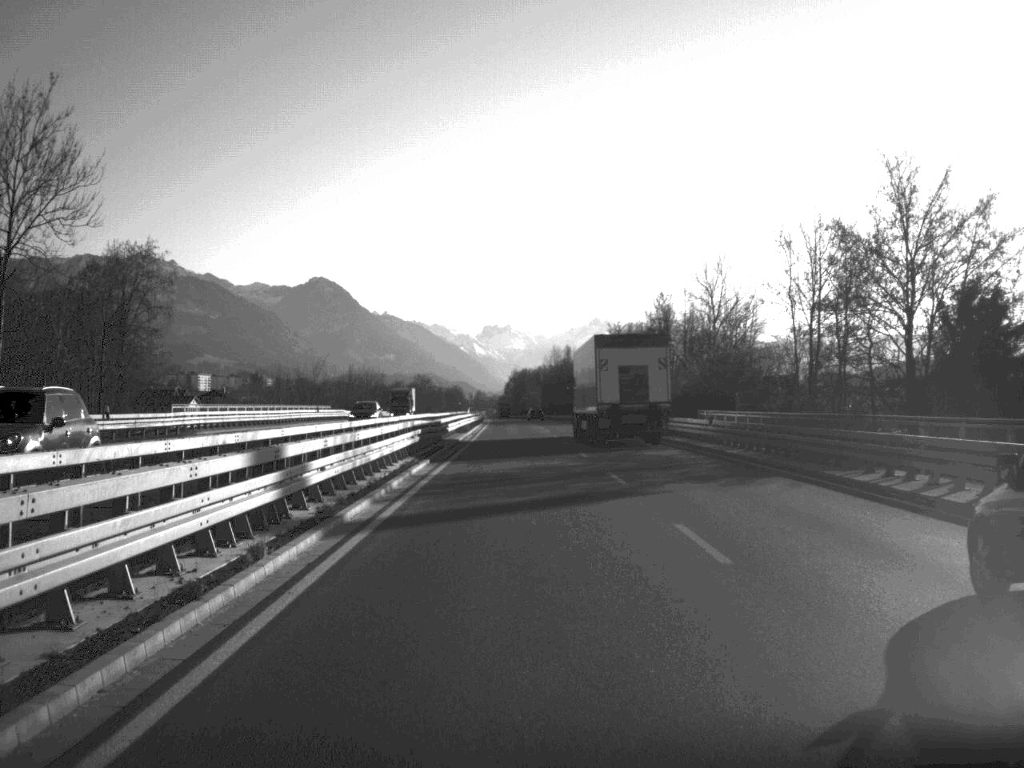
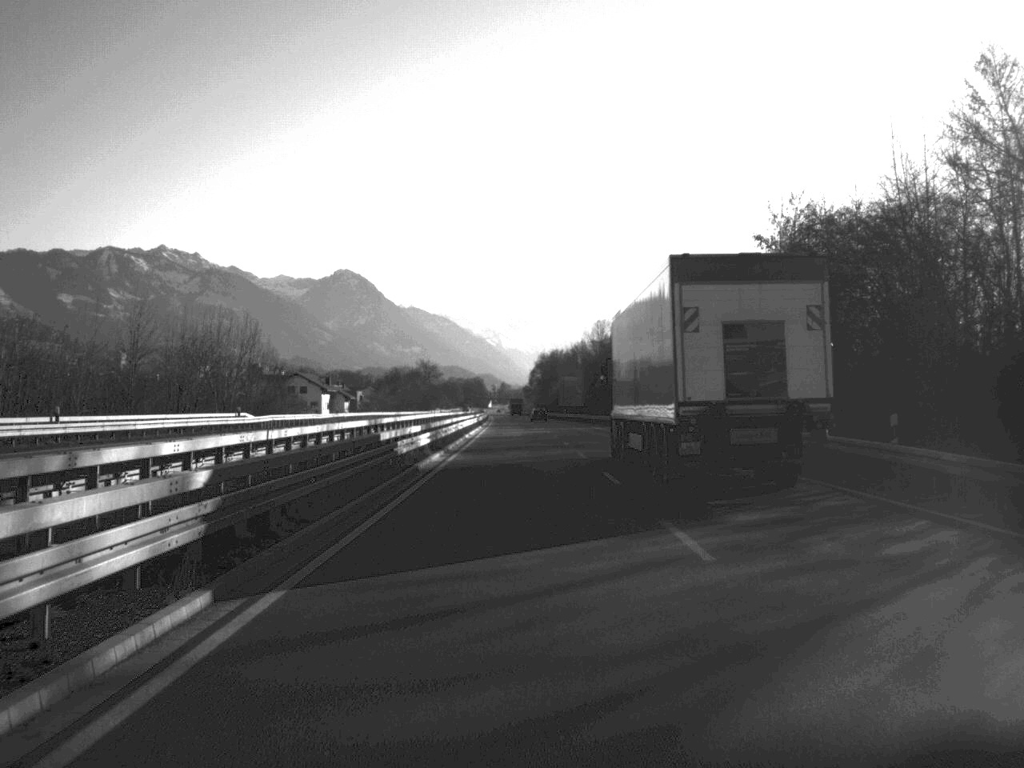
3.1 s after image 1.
(-0.9, +95.2) m; -1°
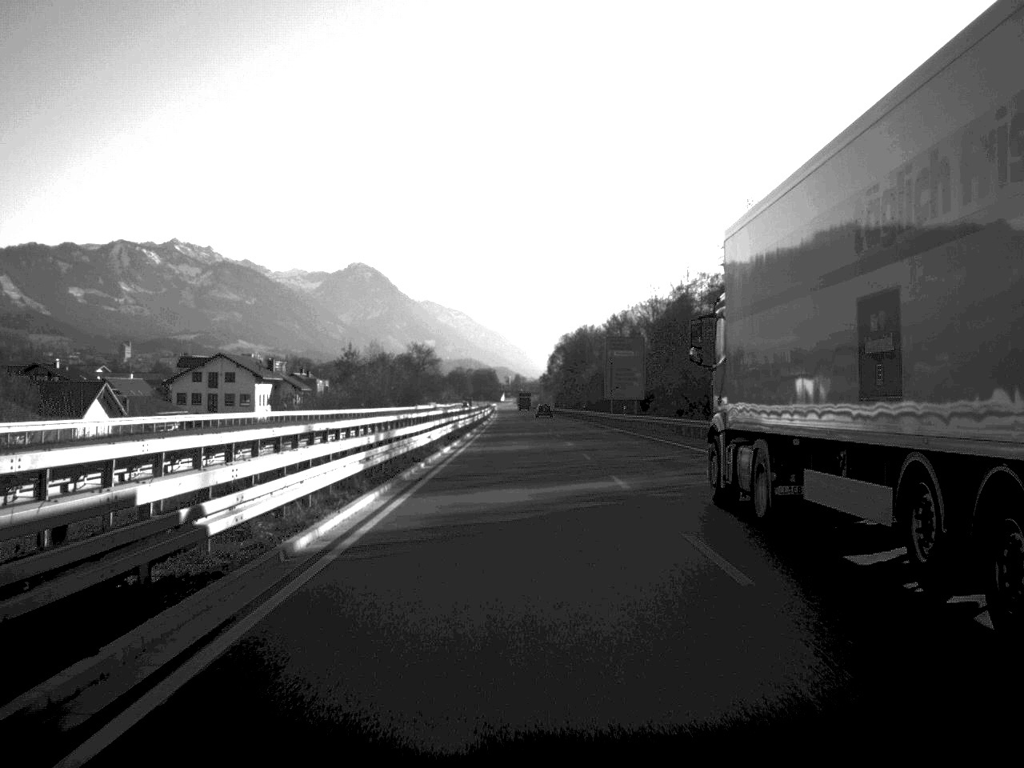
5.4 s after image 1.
(-0.6, +73.5) m; -1°
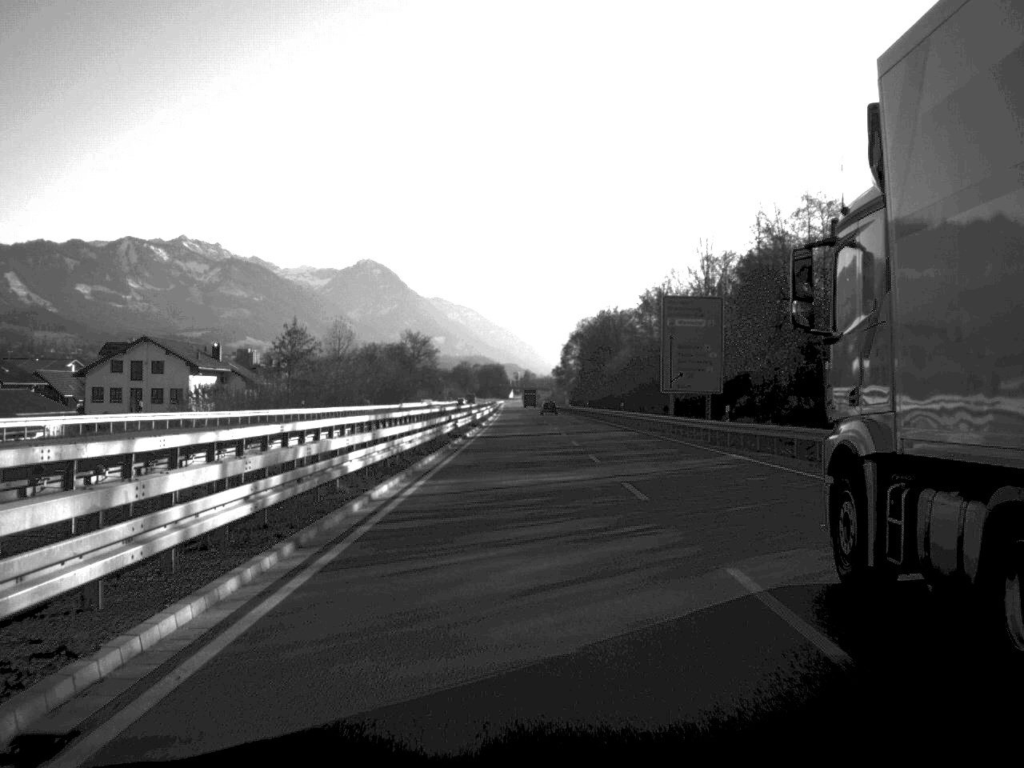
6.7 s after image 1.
(-0.1, +39.0) m; 0°
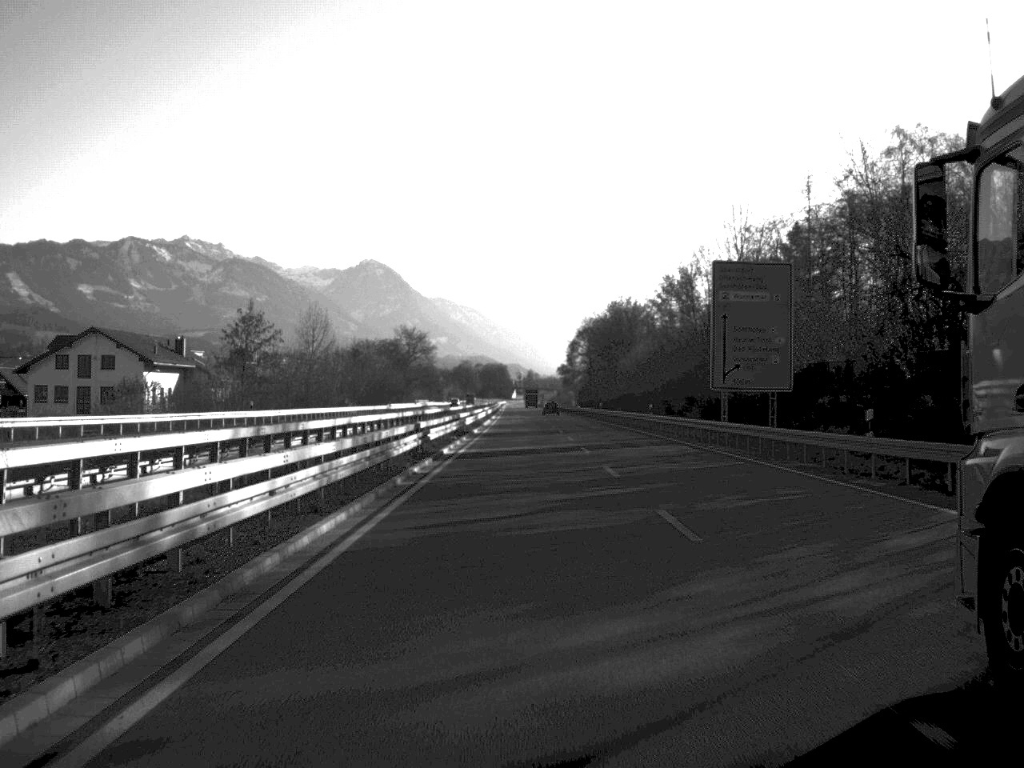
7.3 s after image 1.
(0.0, +17.7) m; 0°
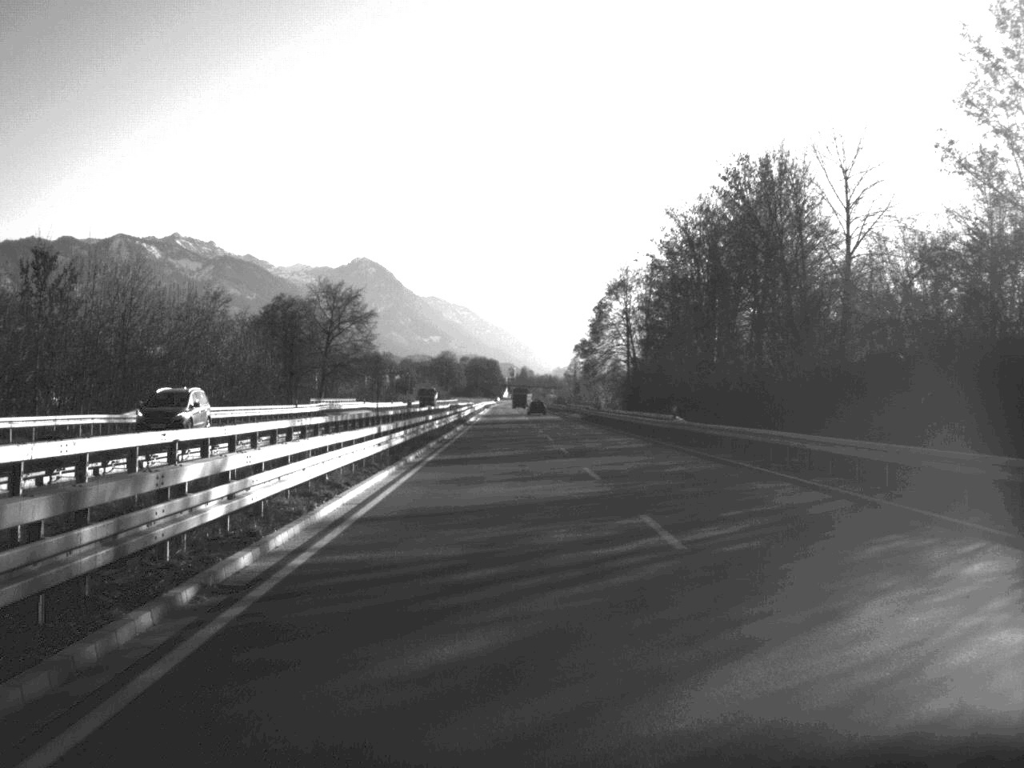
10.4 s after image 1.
(-0.2, +96.6) m; 0°
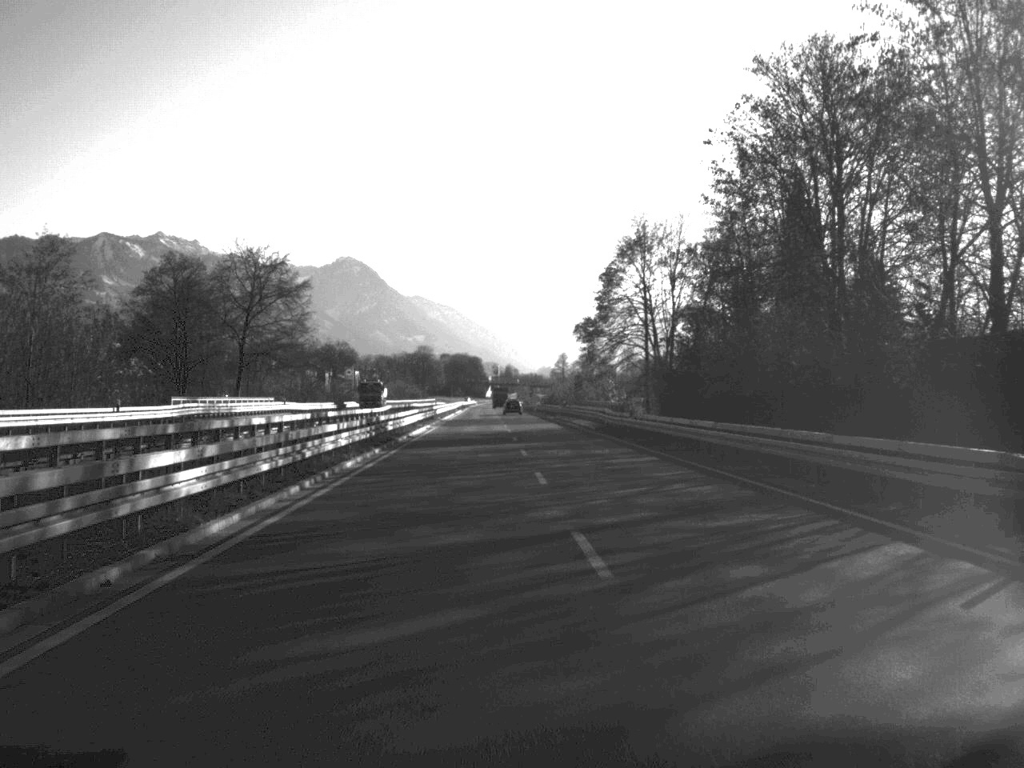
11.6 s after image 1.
(+0.2, +37.9) m; +1°
